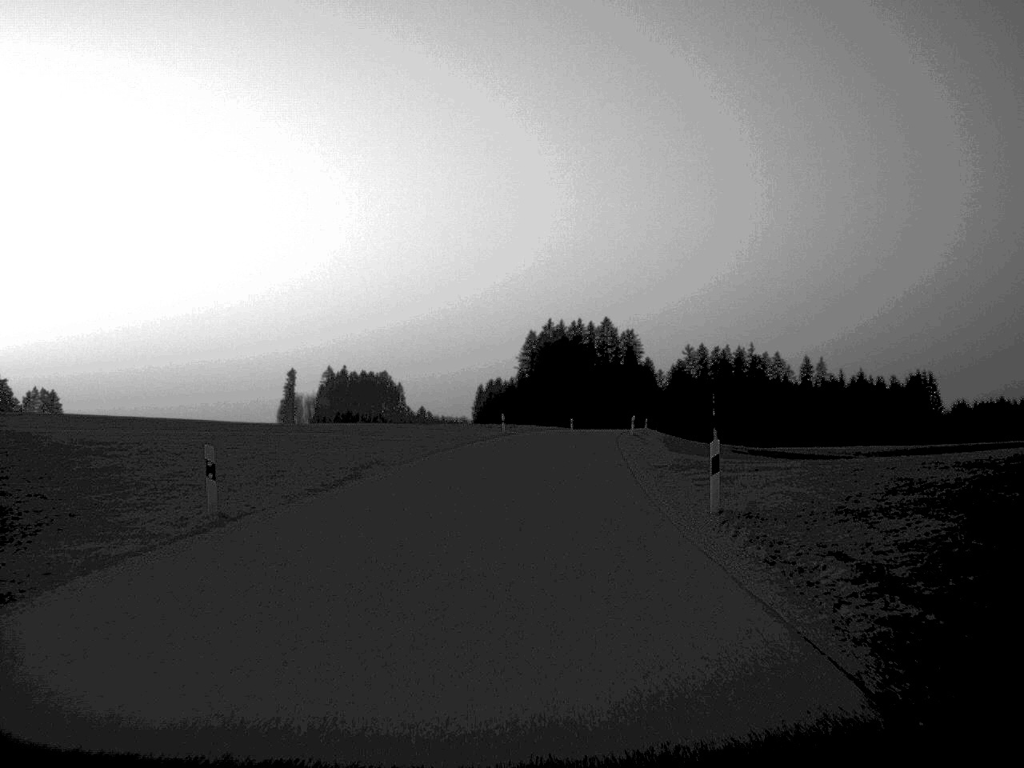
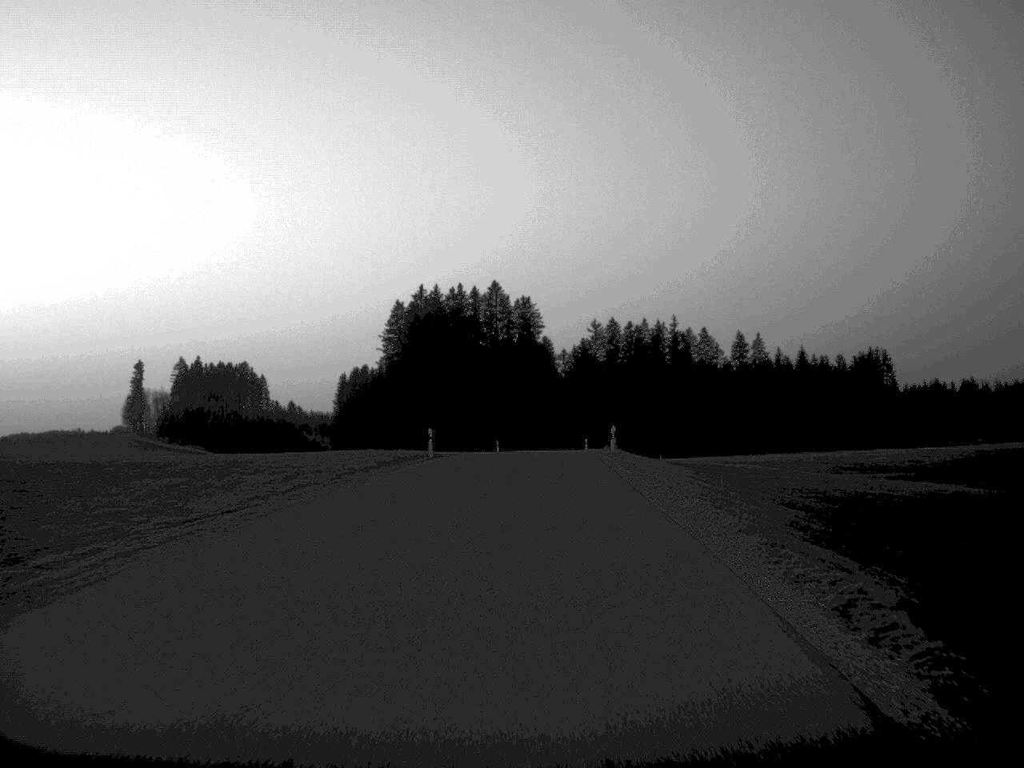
(+3.5, +70.1) m; +5°
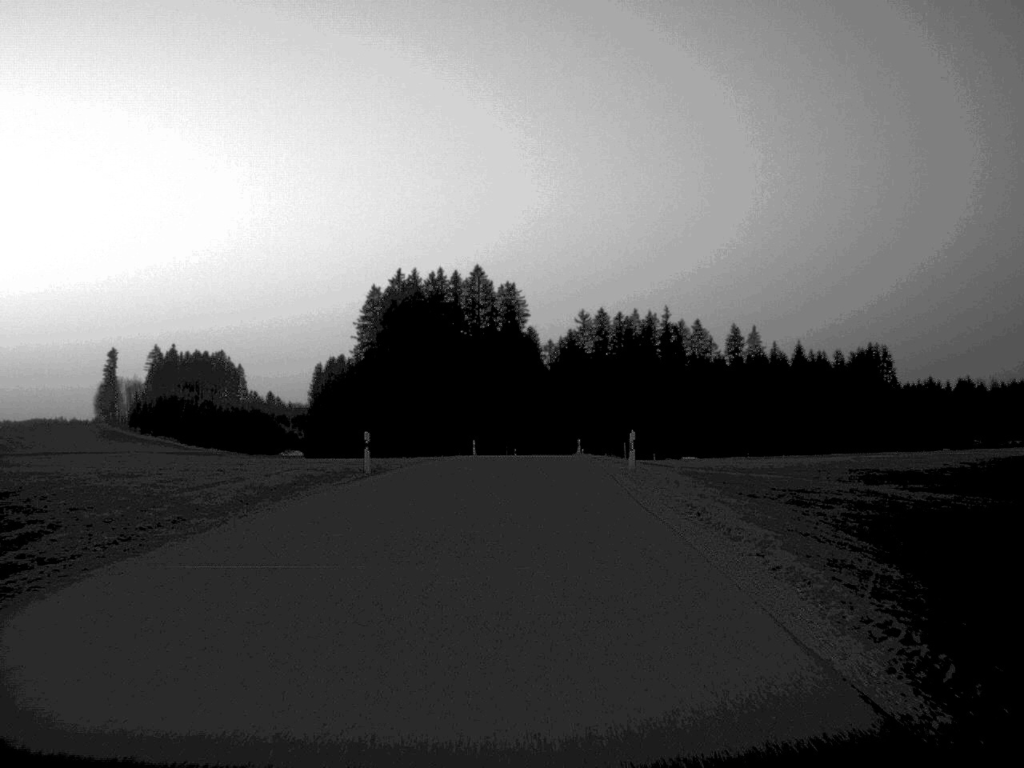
(+0.1, +15.0) m; +1°
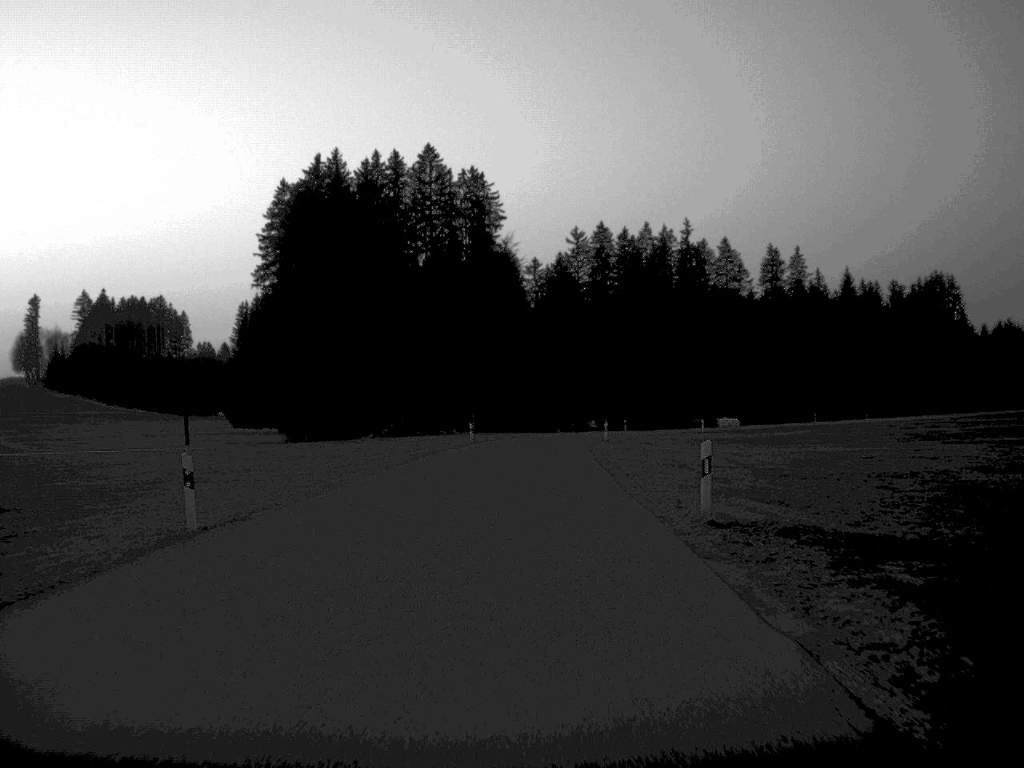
(+0.8, +67.2) m; +1°
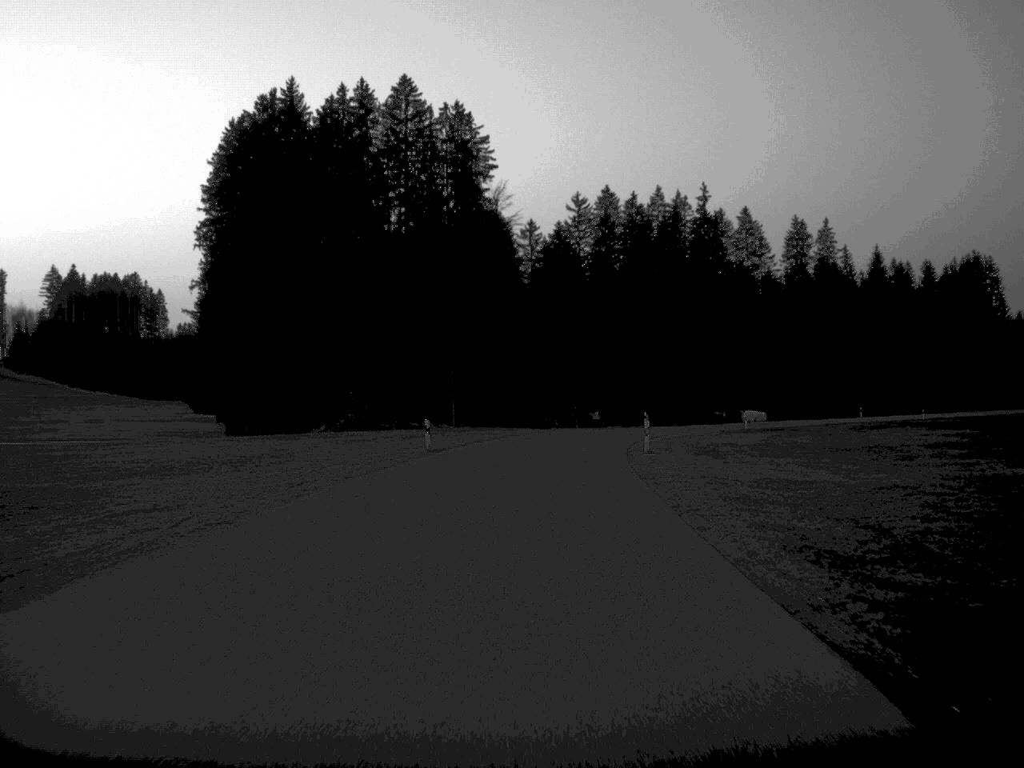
(+0.1, +26.0) m; 0°
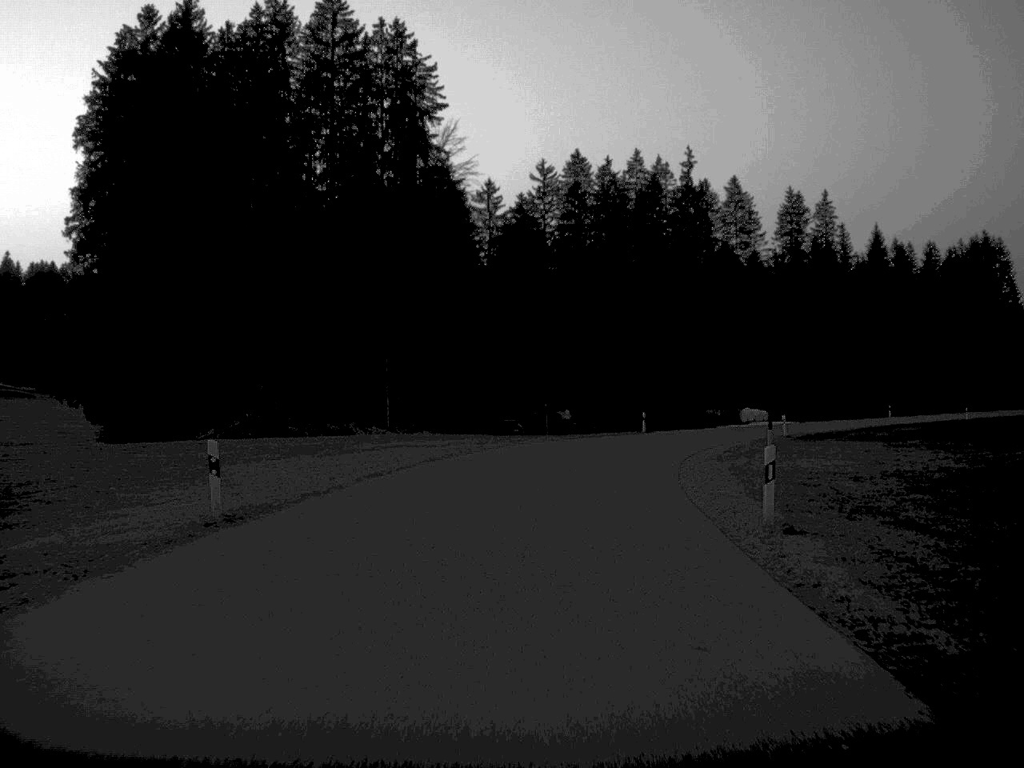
(+0.3, +25.1) m; +2°
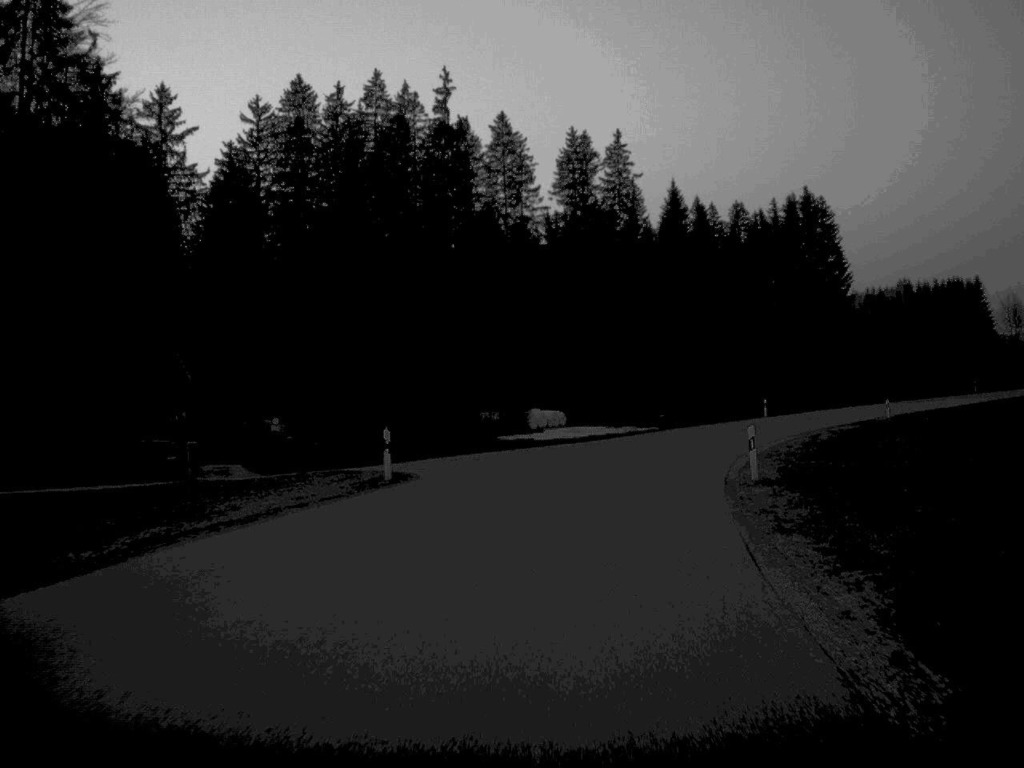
(+3.7, +39.8) m; +12°
